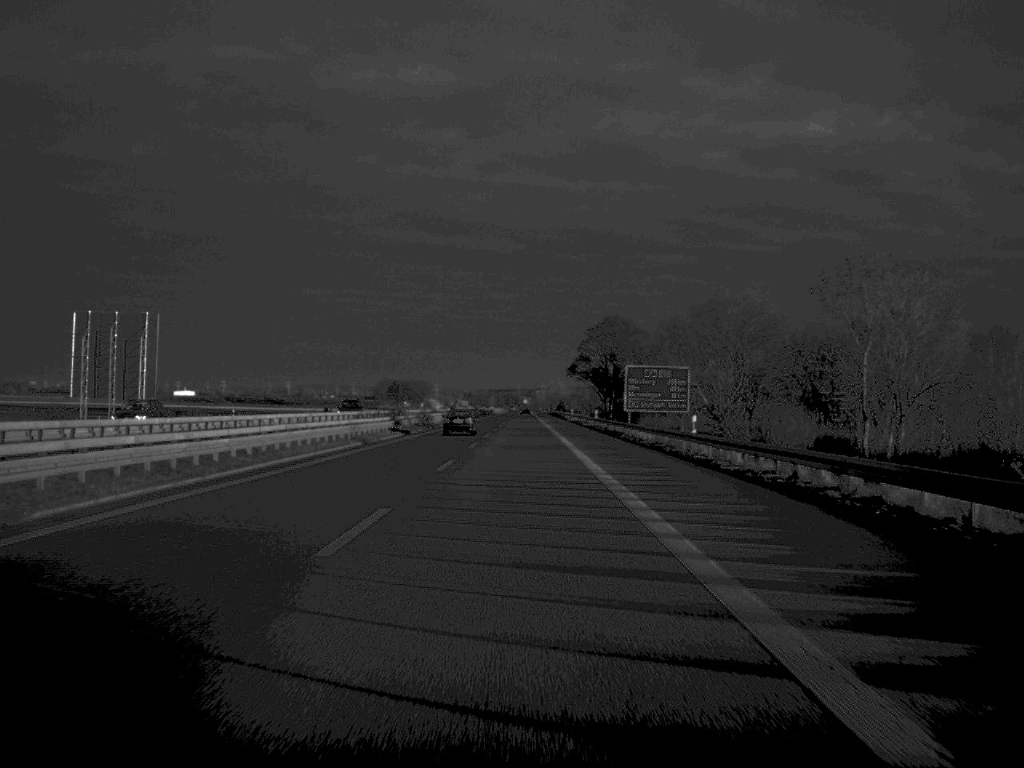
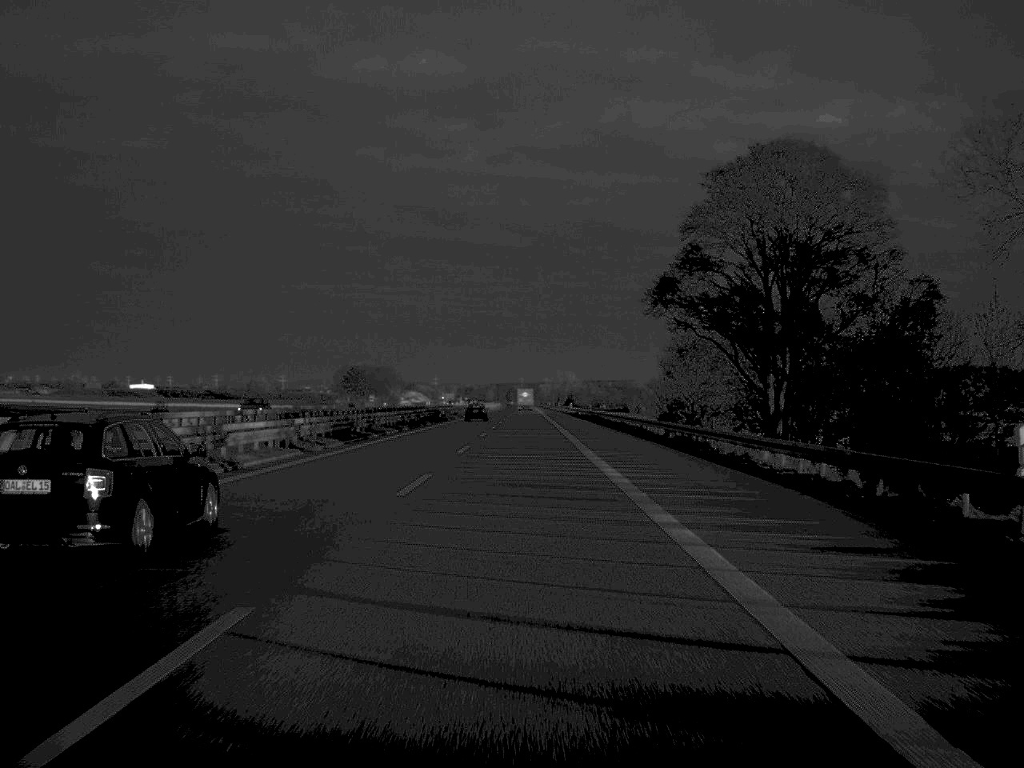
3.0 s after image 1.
(0.0, +134.5) m; 0°
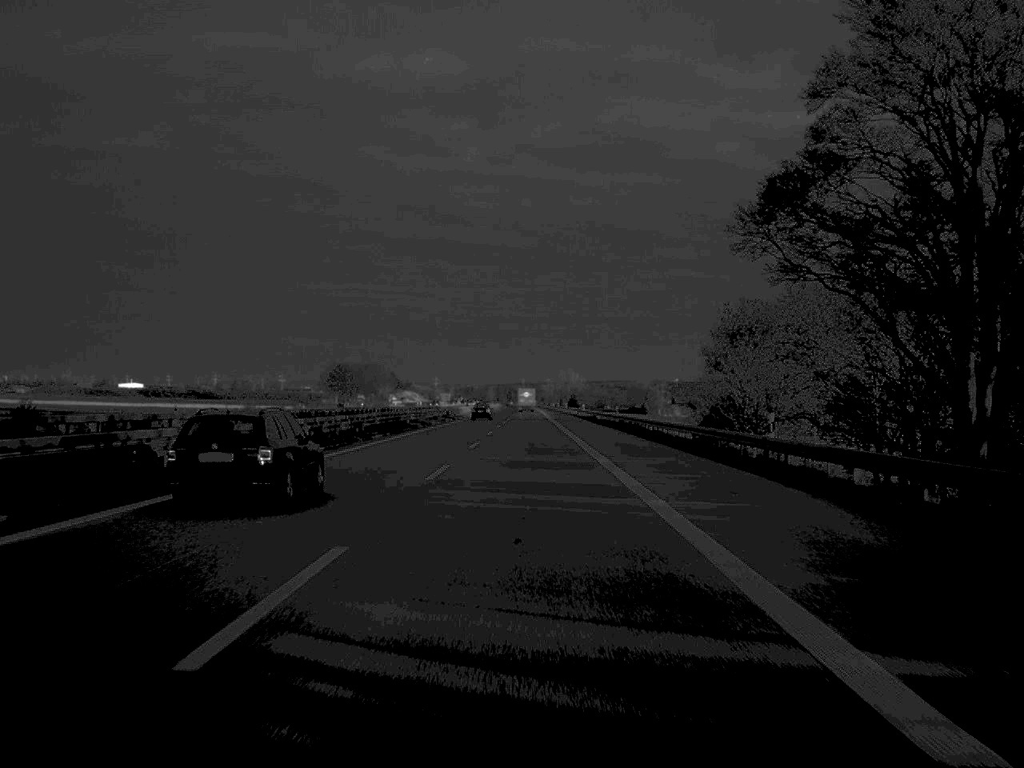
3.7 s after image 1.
(0.0, +31.8) m; 0°
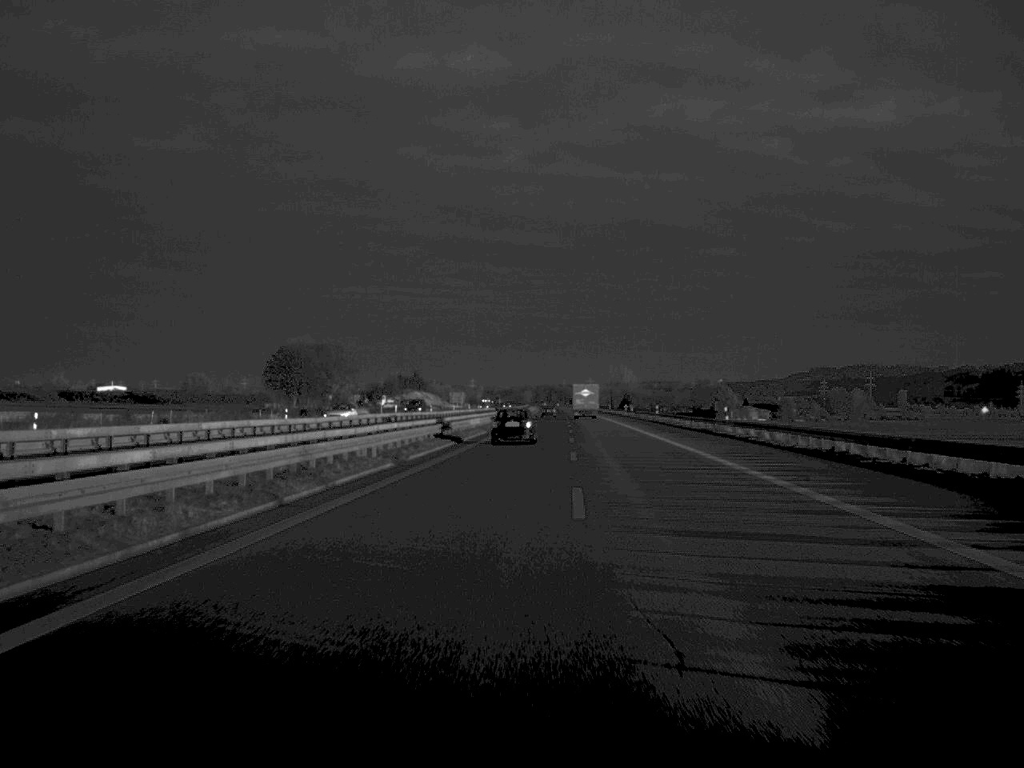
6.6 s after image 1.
(-1.9, +132.0) m; -2°
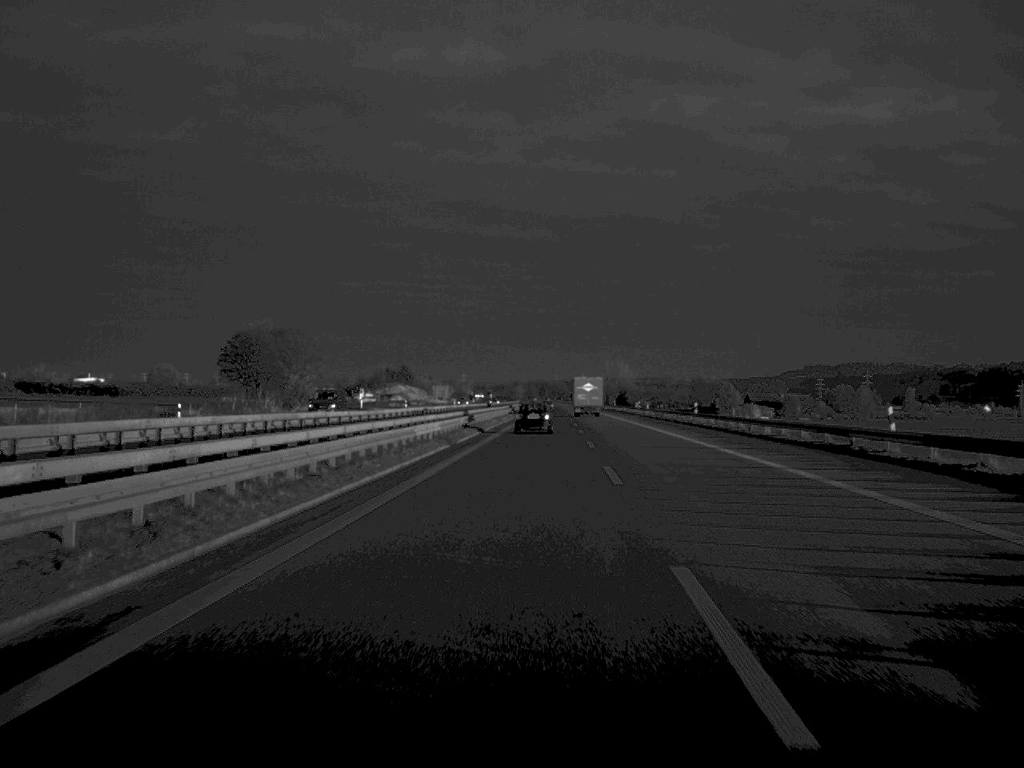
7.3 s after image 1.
(+0.1, +29.7) m; 0°
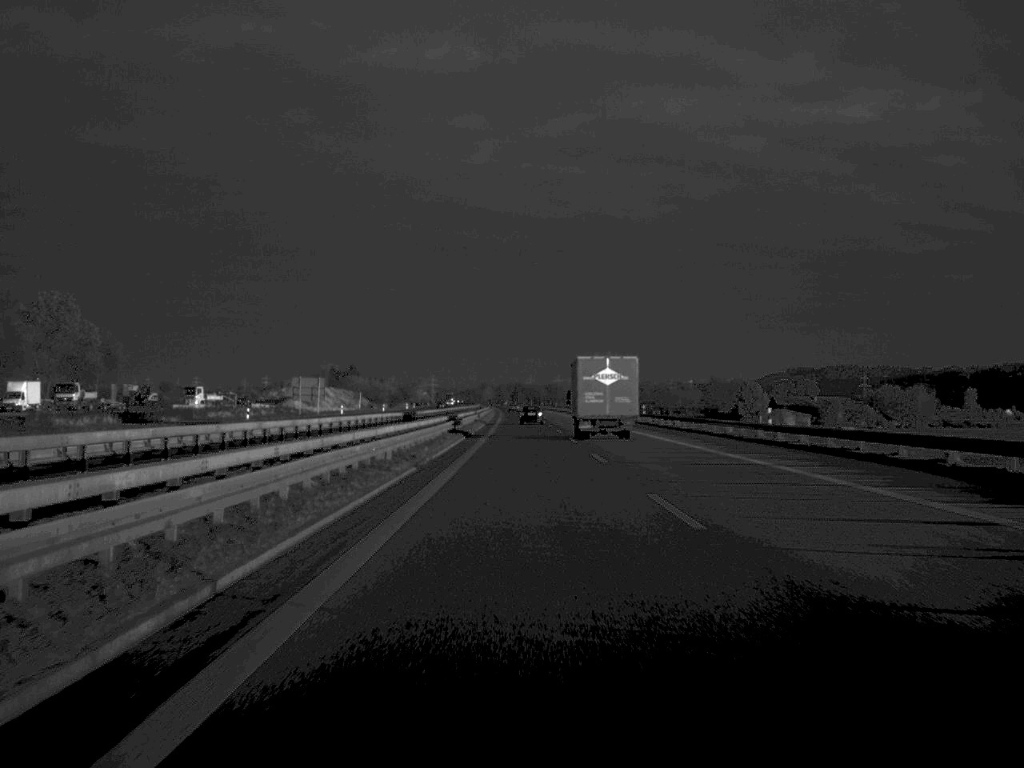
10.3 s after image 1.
(+2.1, +132.1) m; +1°
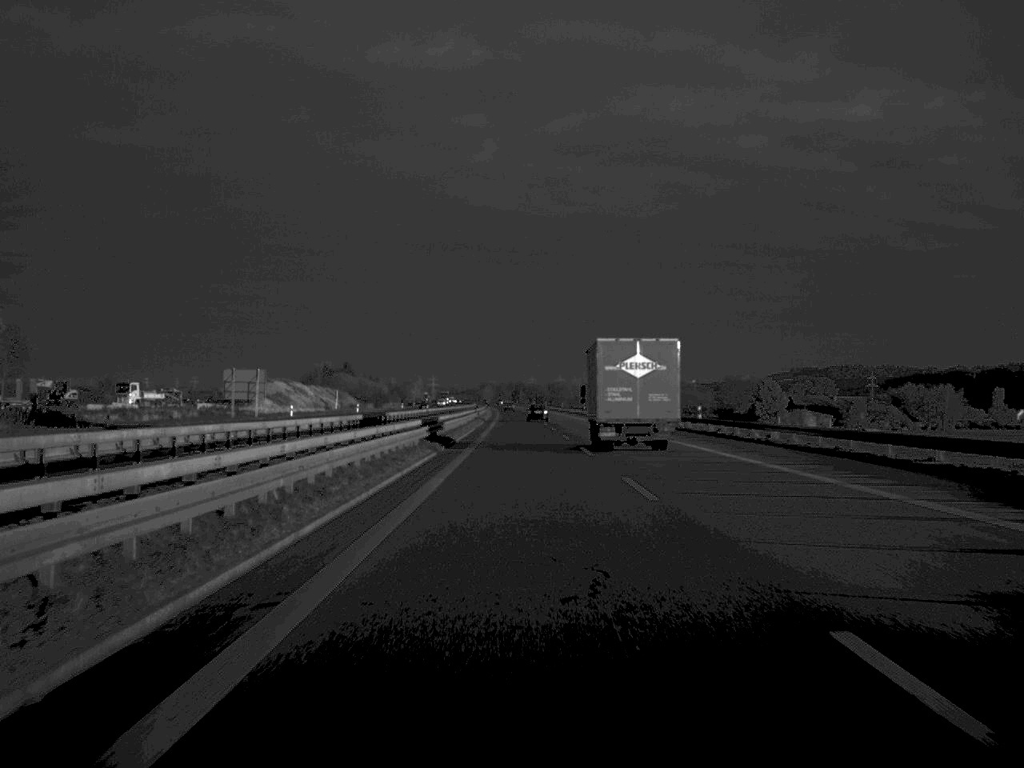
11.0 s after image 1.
(0.0, +31.4) m; 0°
